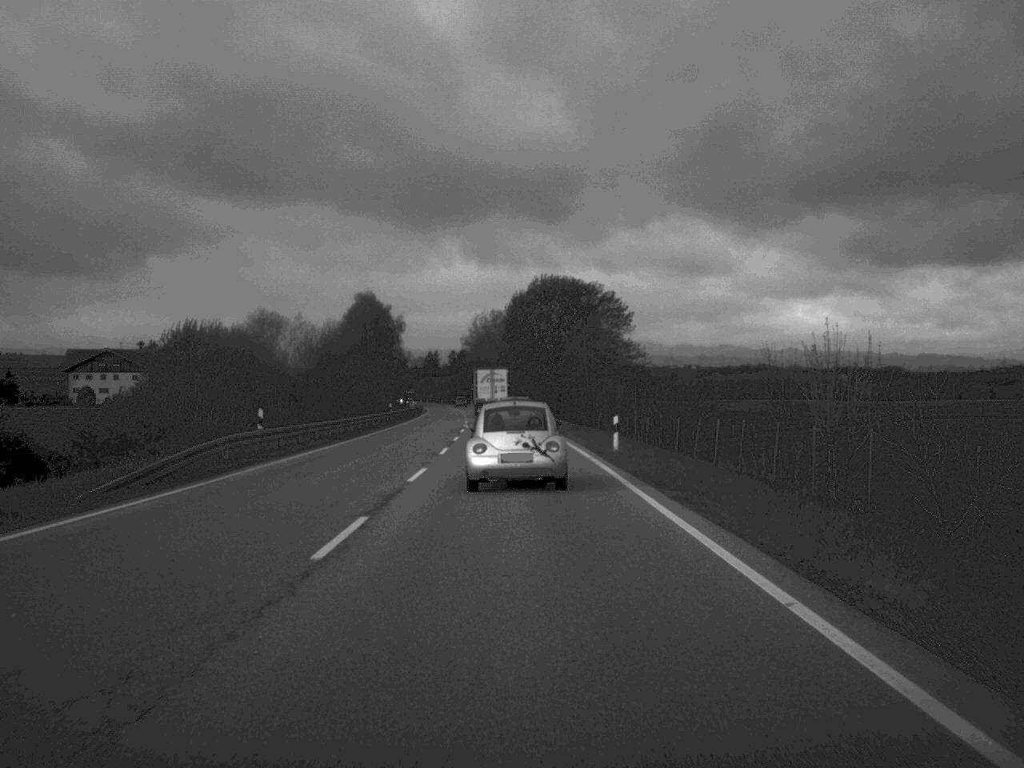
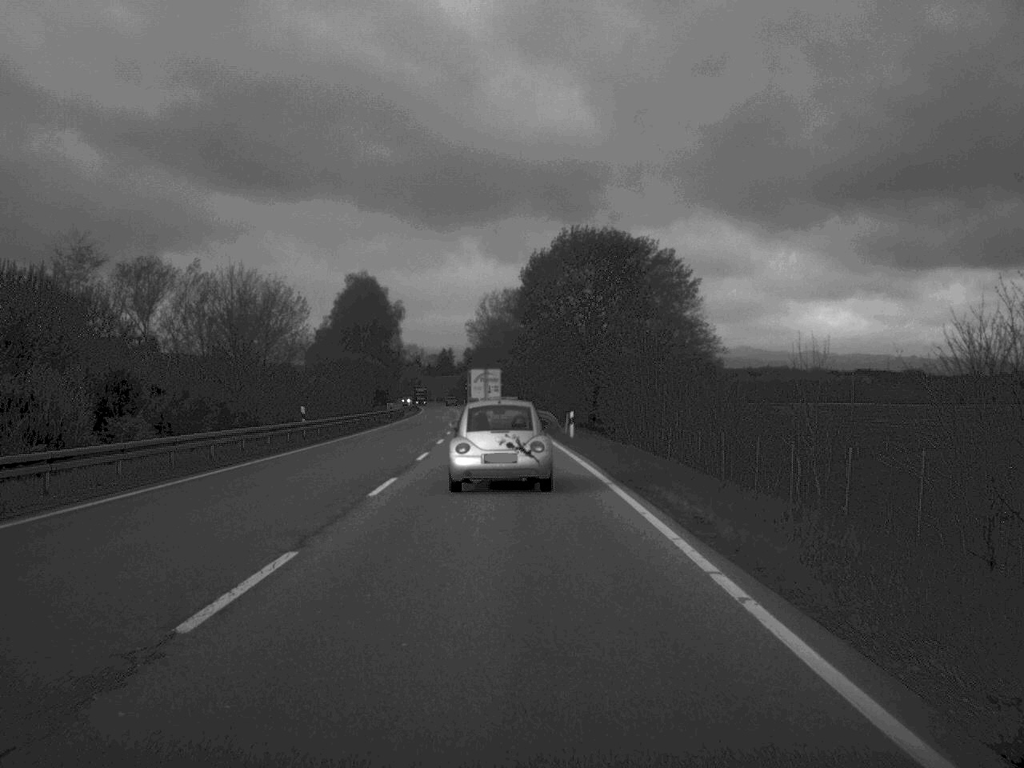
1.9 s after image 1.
(-0.3, +38.8) m; -1°
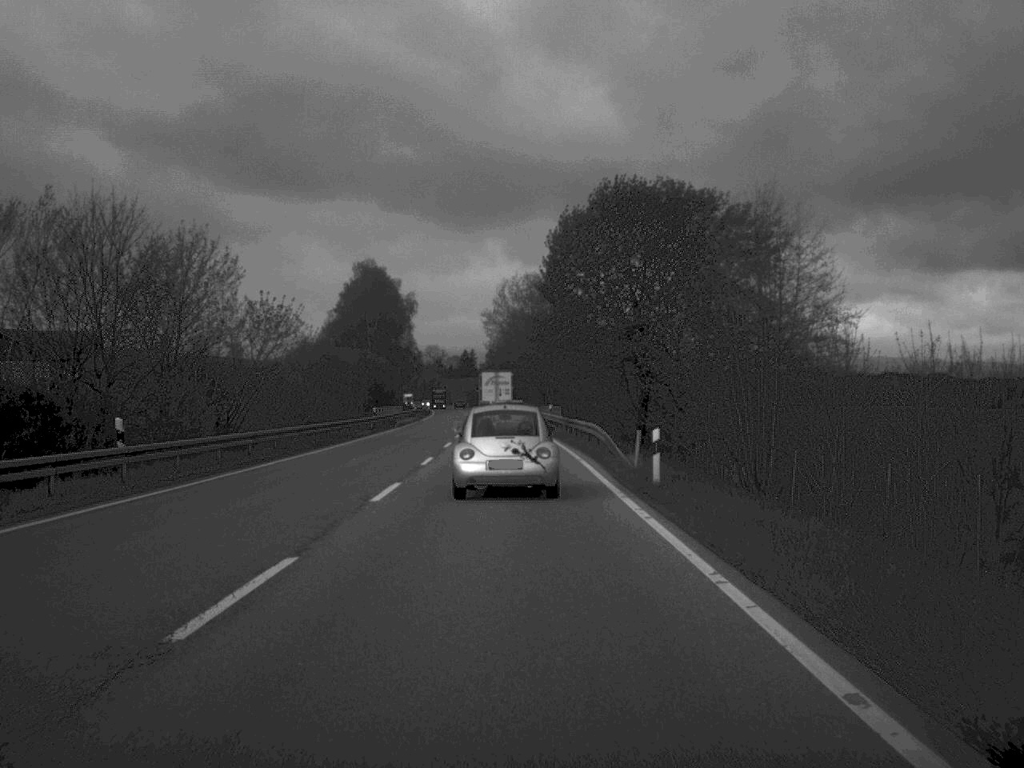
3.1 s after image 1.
(-0.2, +23.8) m; -1°
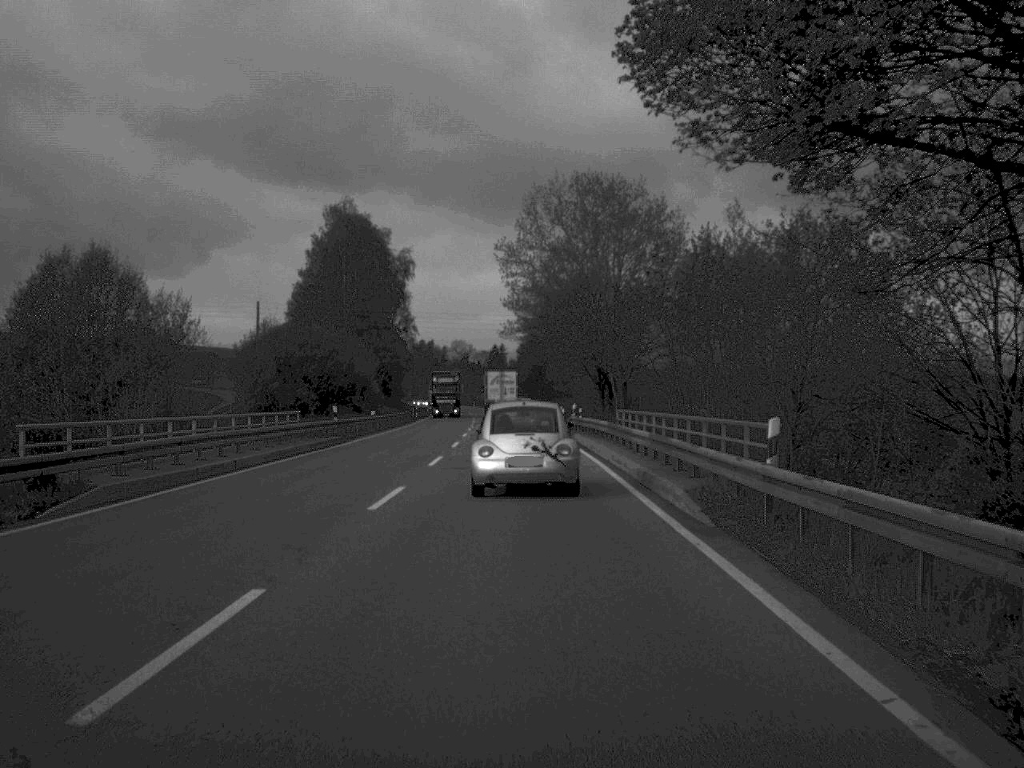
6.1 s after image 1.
(-1.0, +60.9) m; -2°
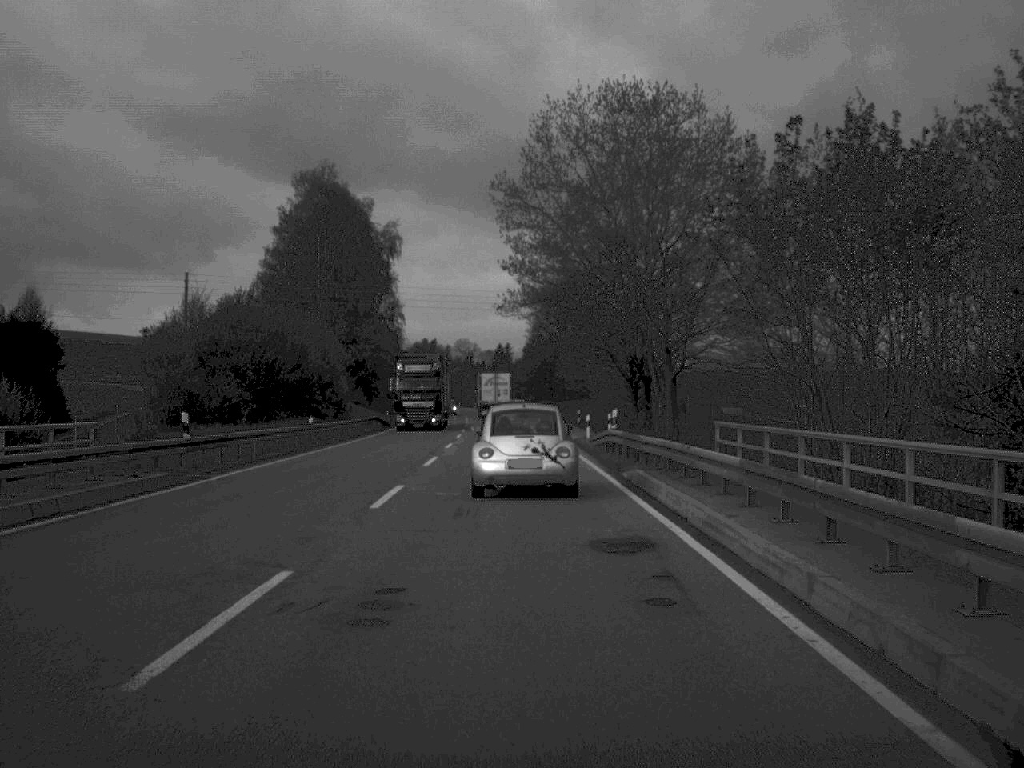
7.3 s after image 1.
(-0.1, +23.0) m; 0°
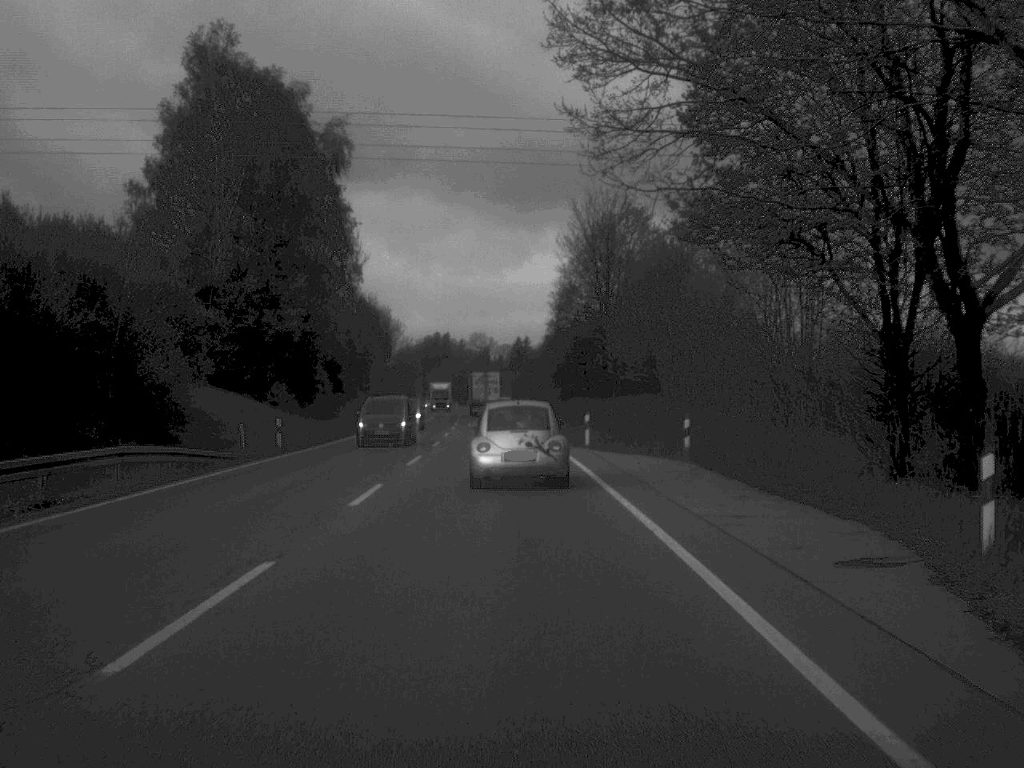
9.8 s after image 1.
(-0.4, +46.9) m; -1°
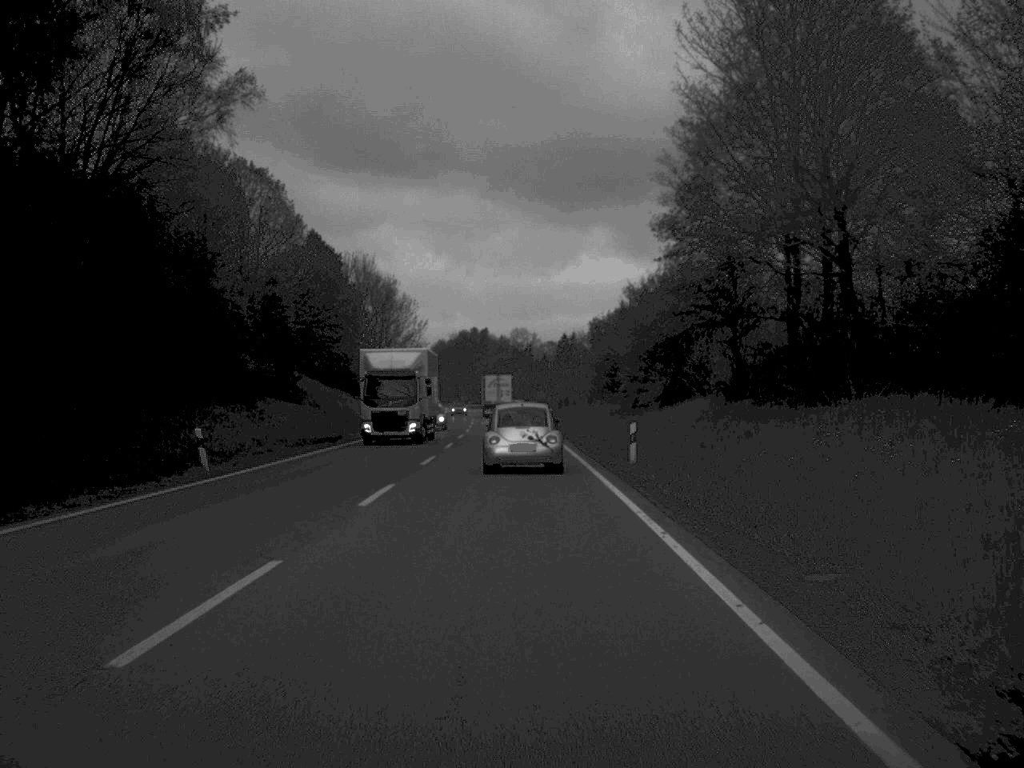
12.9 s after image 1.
(-1.2, +58.3) m; -2°
